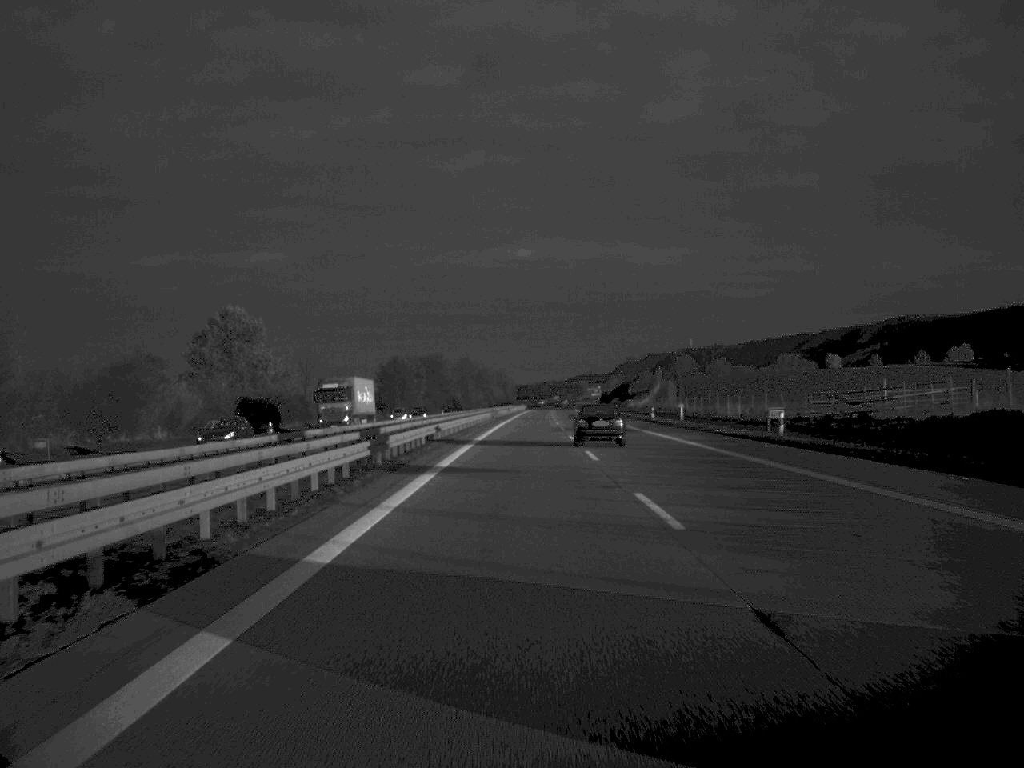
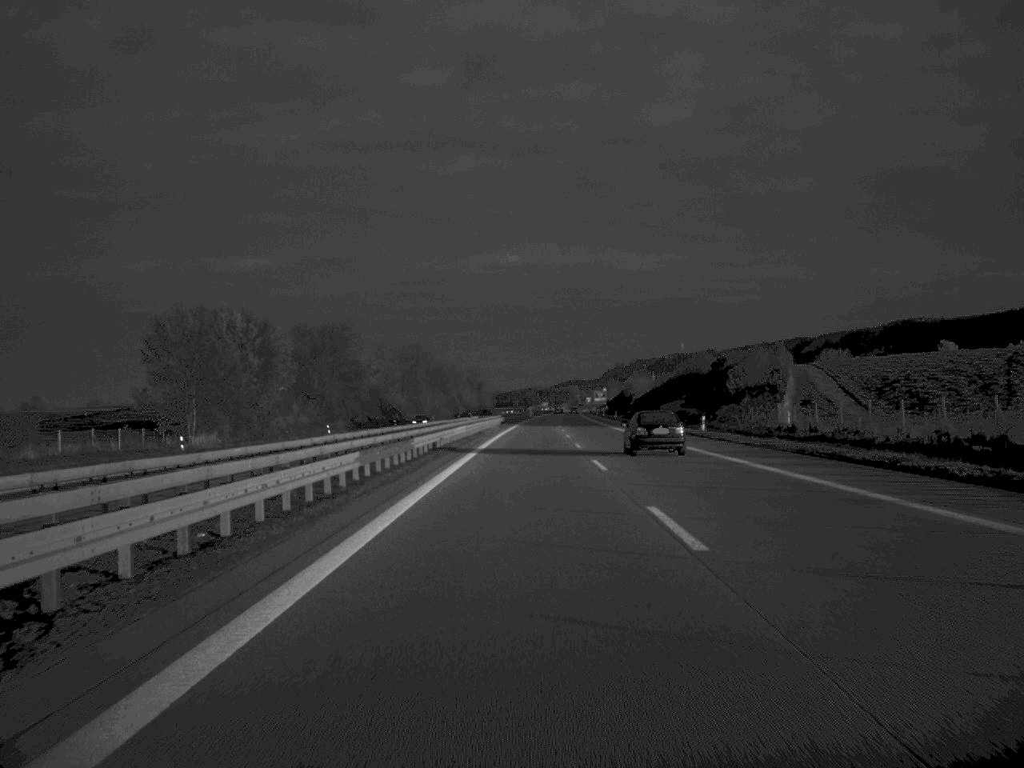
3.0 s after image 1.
(+0.7, +126.6) m; +1°
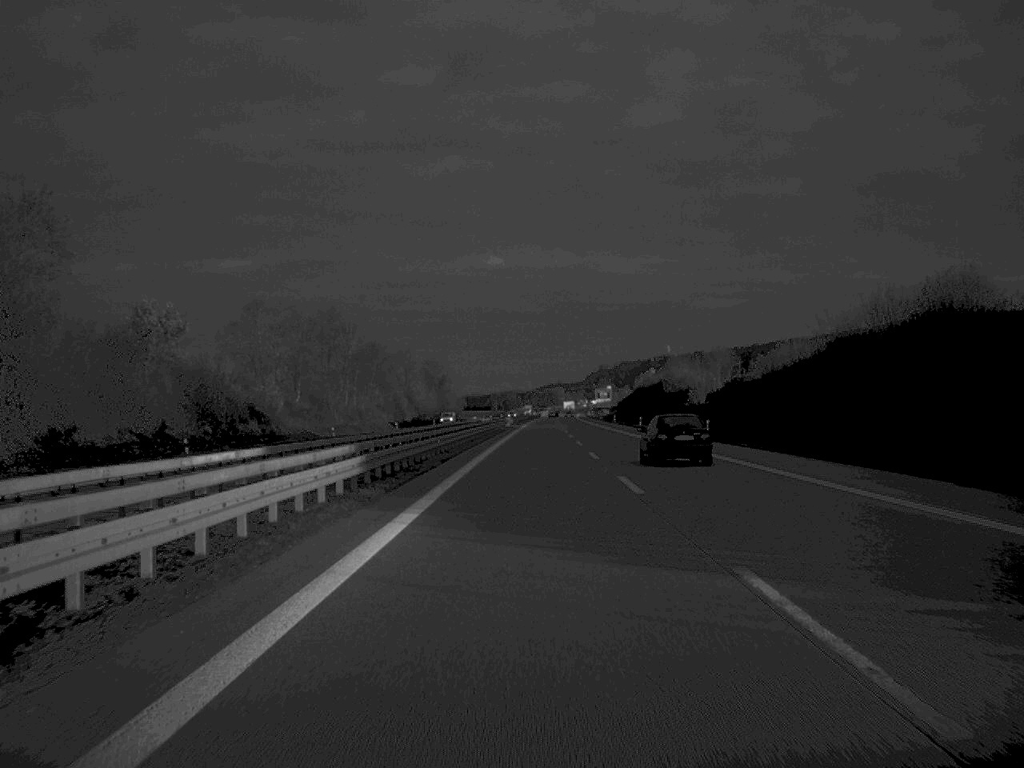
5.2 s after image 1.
(+0.6, +97.9) m; +1°
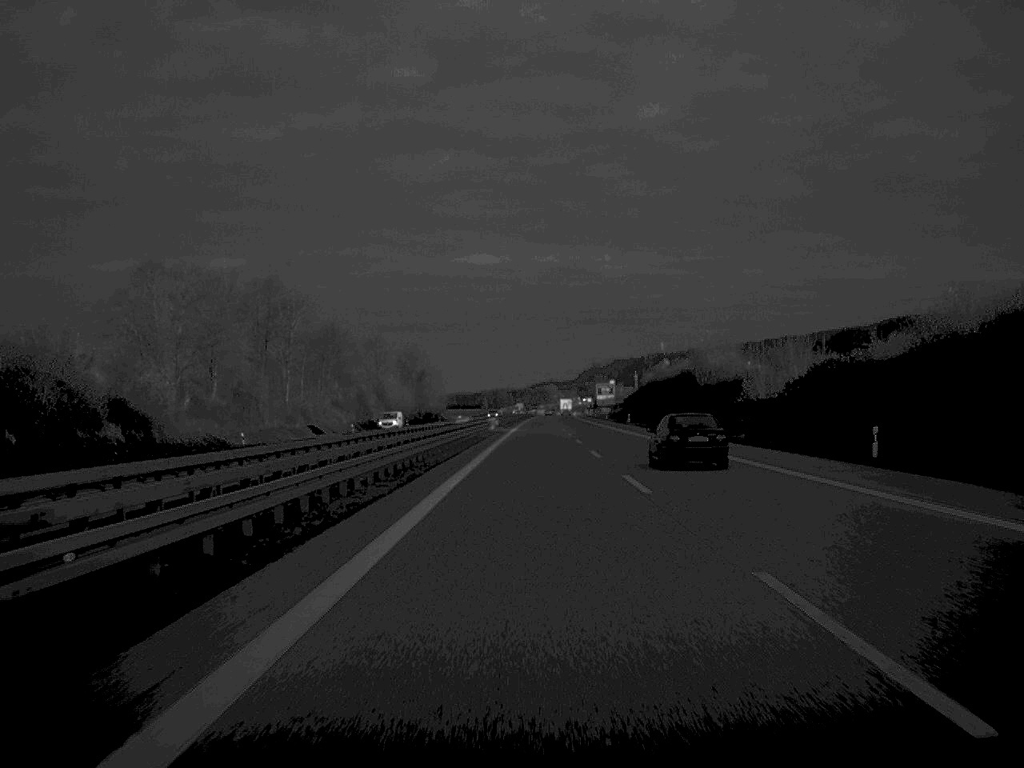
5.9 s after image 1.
(+0.1, +35.5) m; 0°
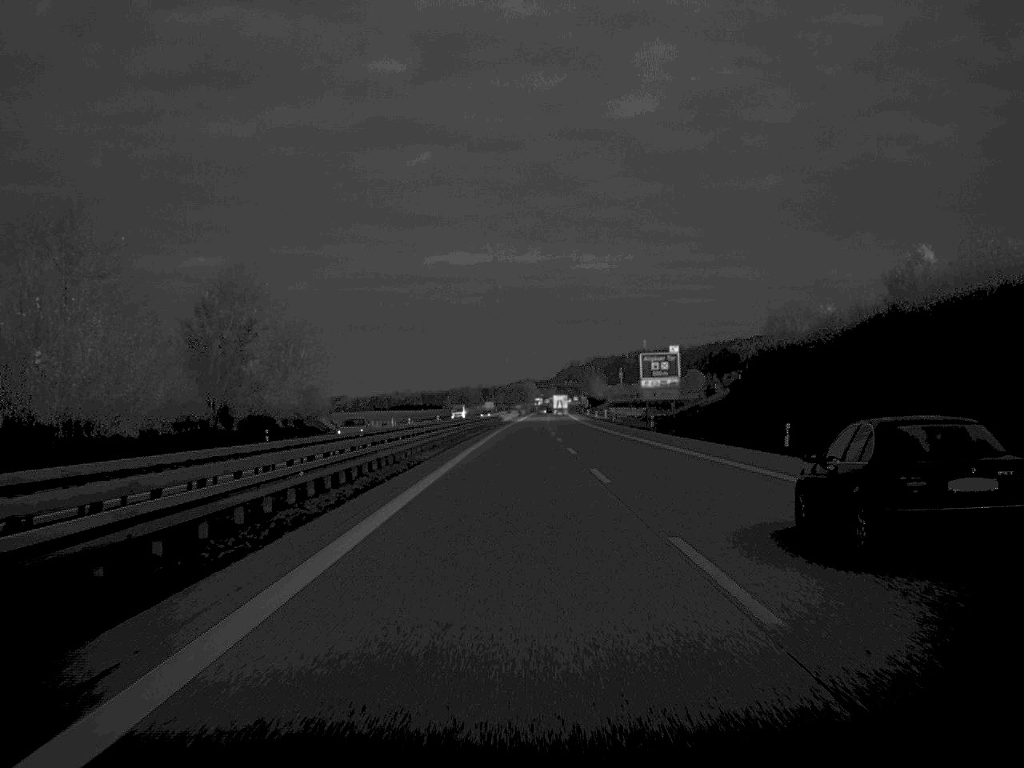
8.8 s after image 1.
(+1.6, +140.9) m; +1°
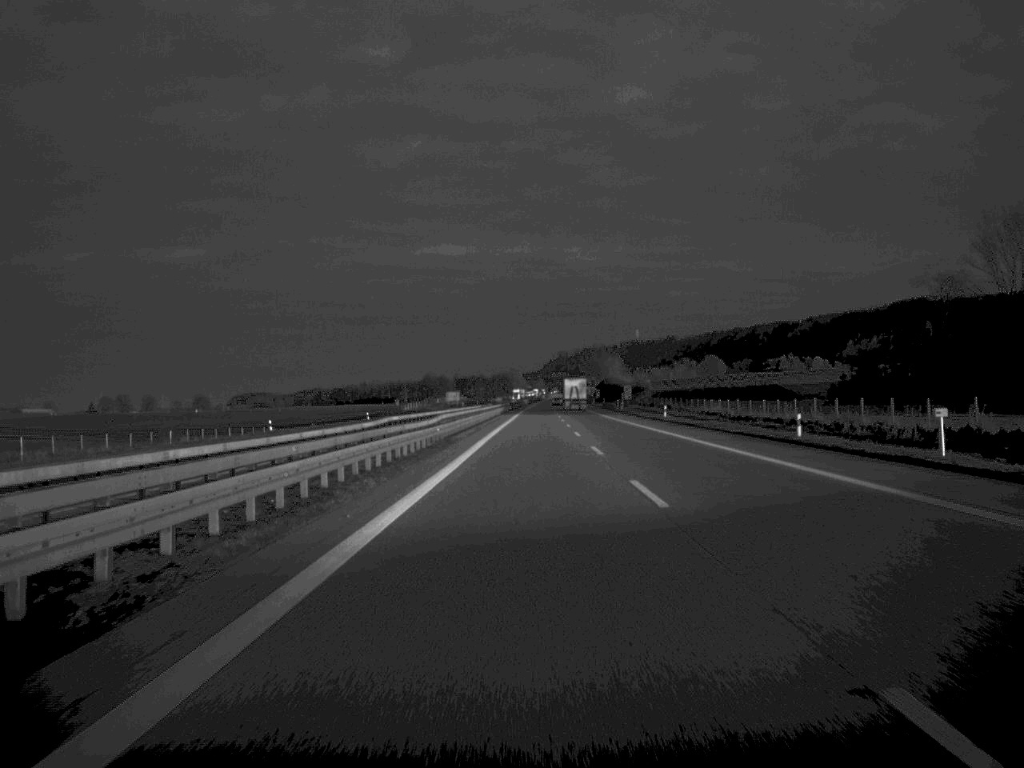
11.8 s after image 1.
(+0.6, +151.4) m; +1°
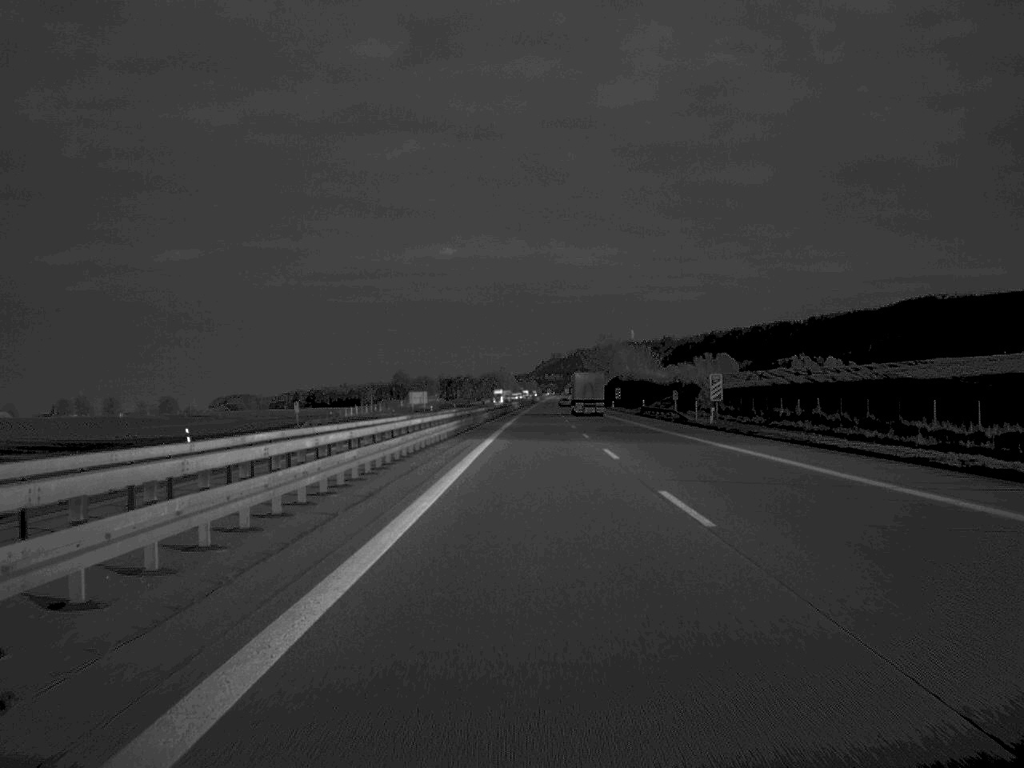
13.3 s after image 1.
(+0.2, +73.8) m; 0°
